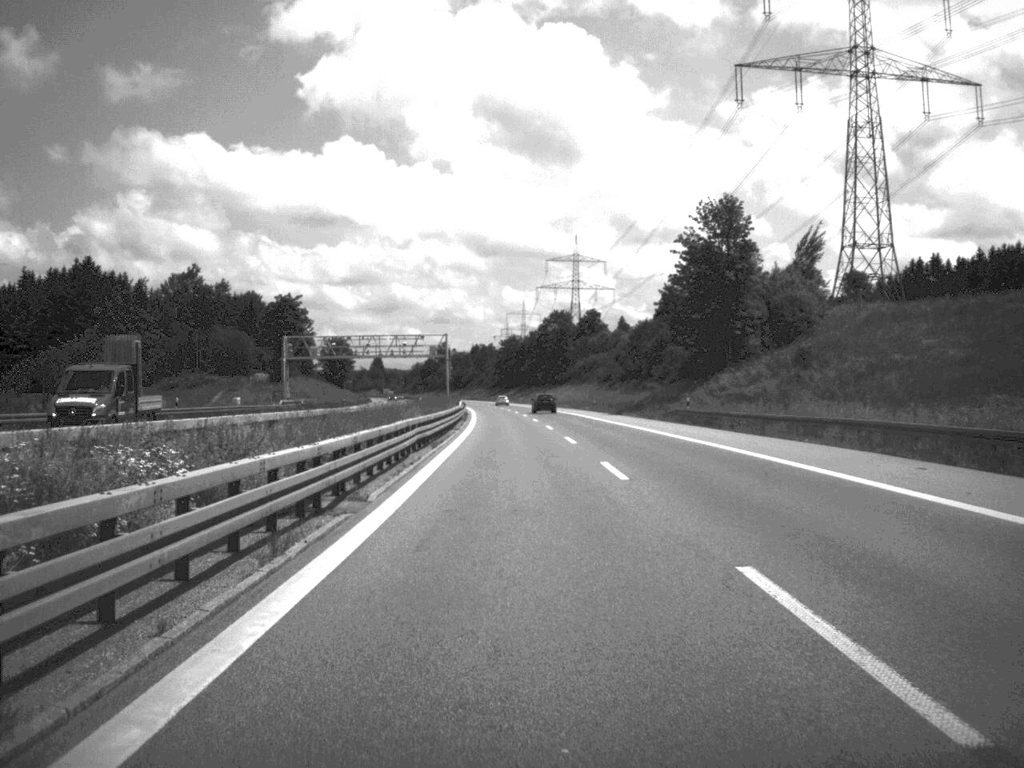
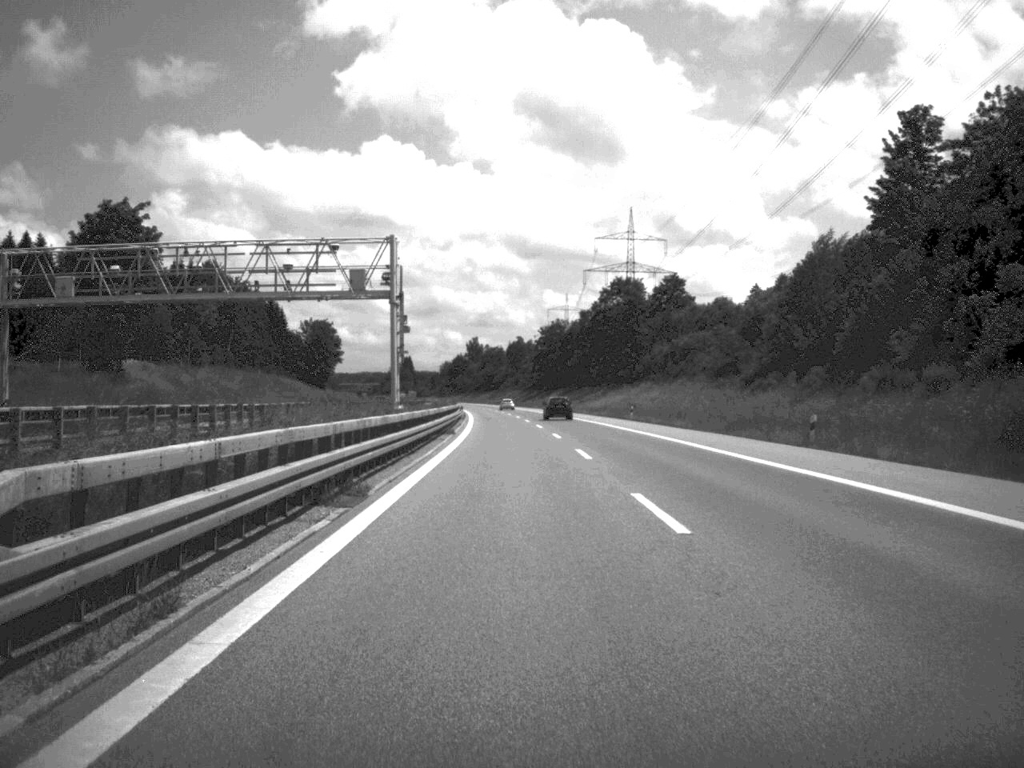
(-1.4, +79.1) m; -2°
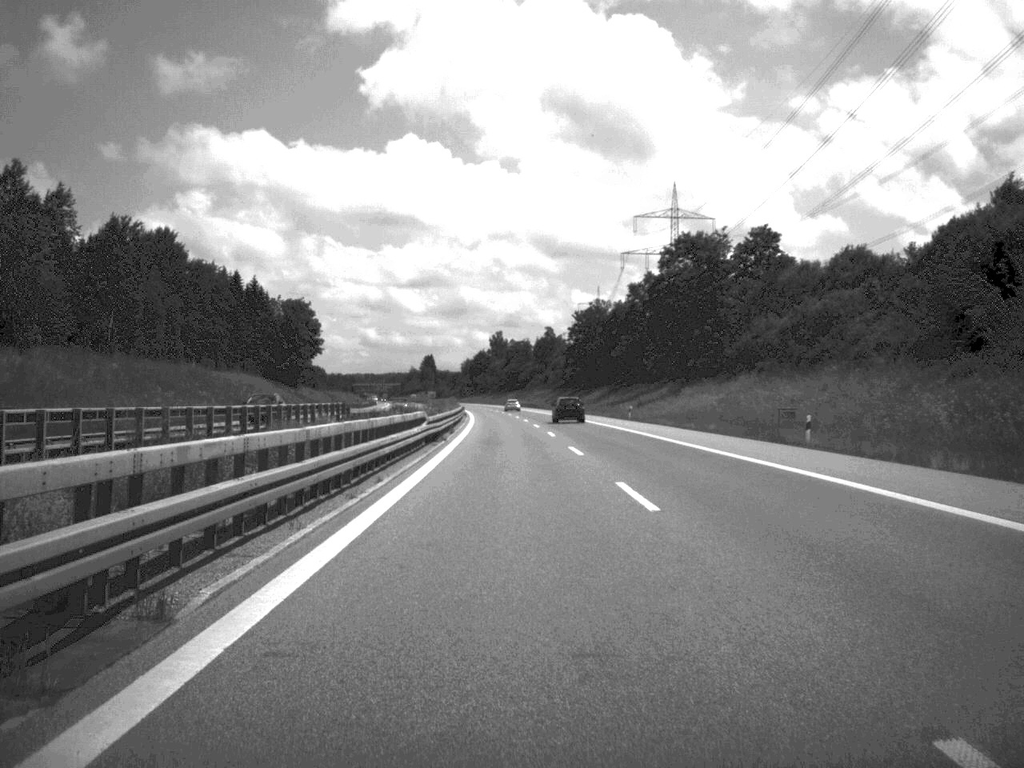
(-0.6, +49.7) m; -1°
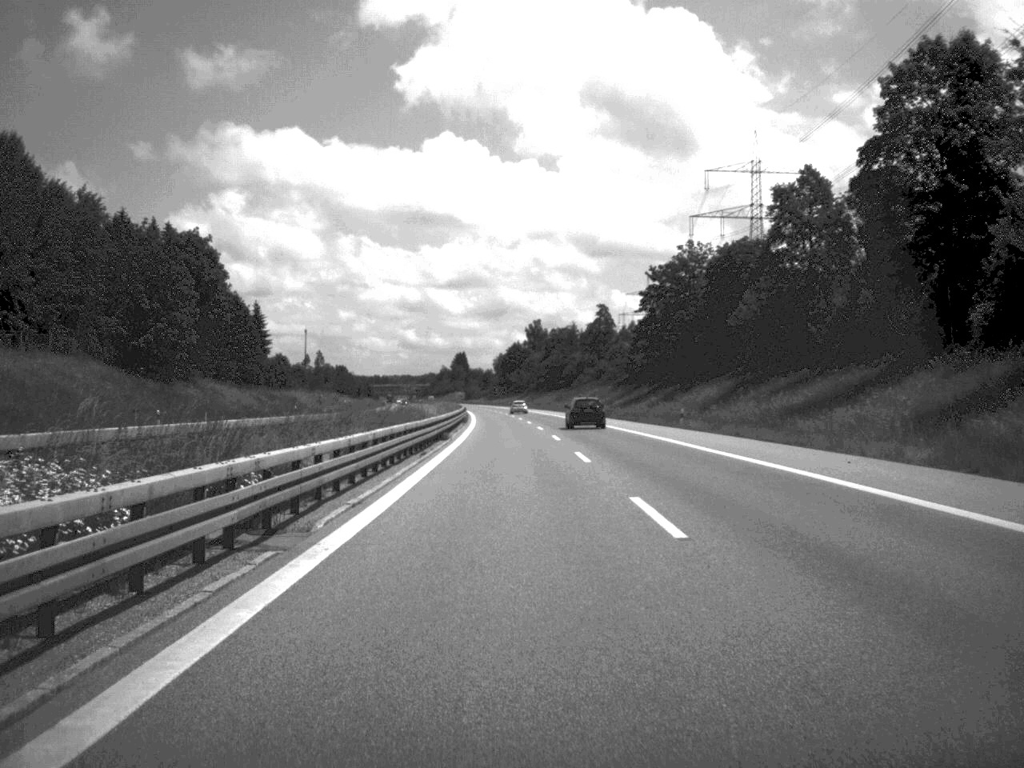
(-1.3, +74.1) m; -2°
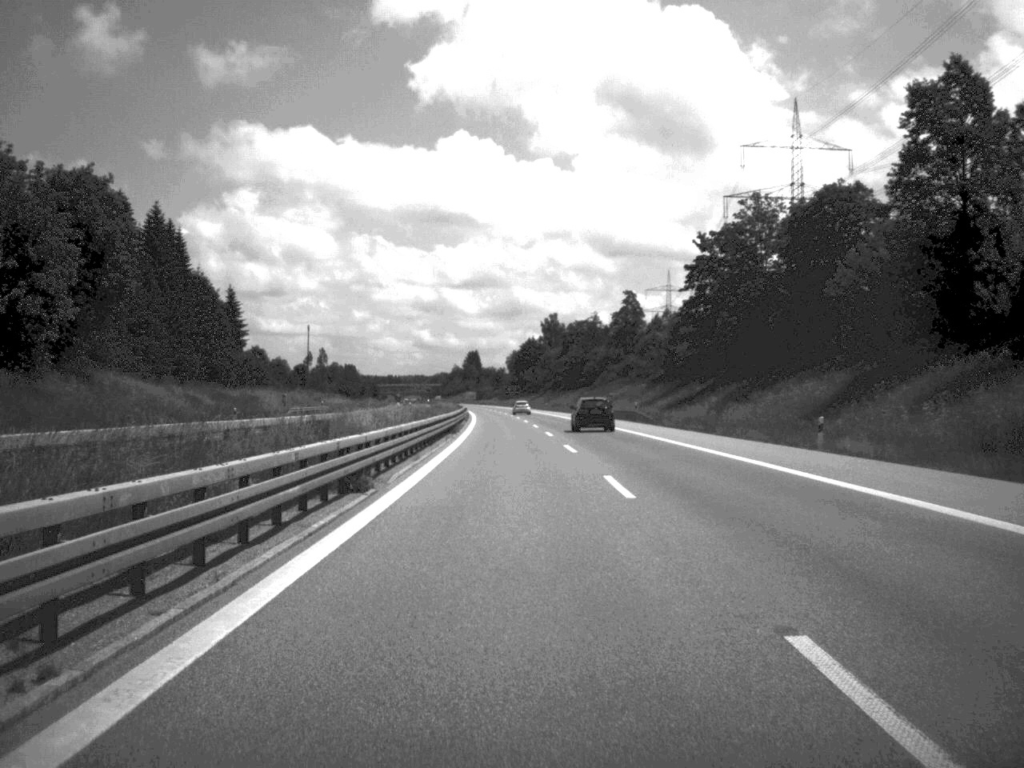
(-0.2, +29.0) m; -1°
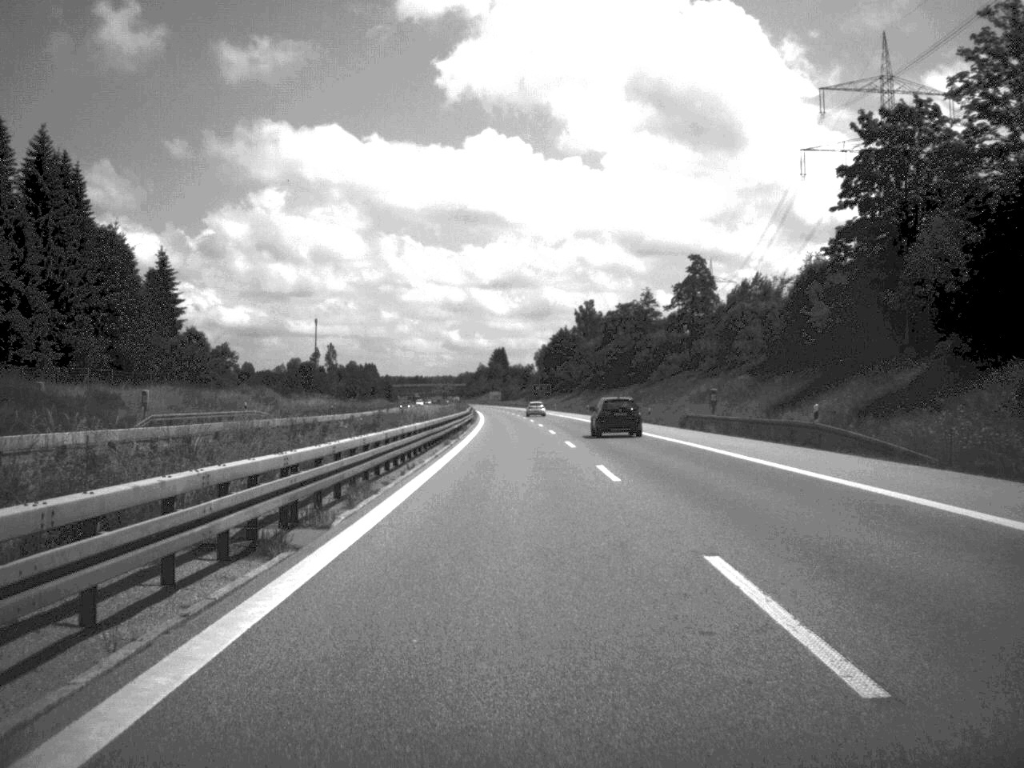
(-0.6, +48.7) m; -1°
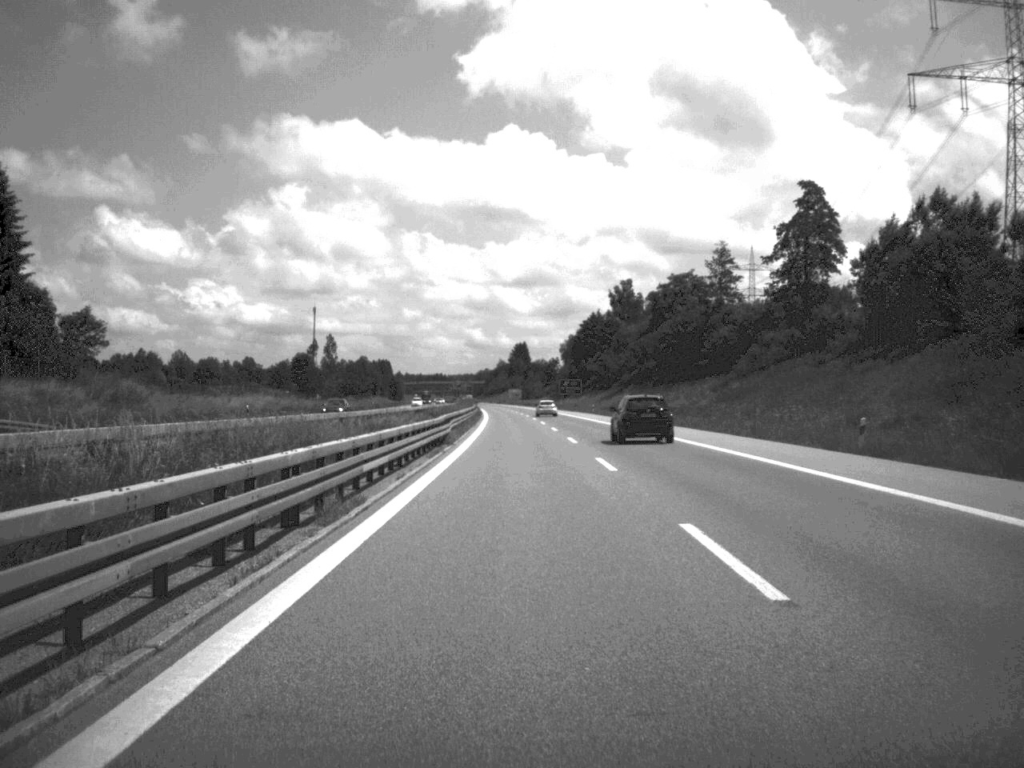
(-0.4, +50.0) m; -1°
